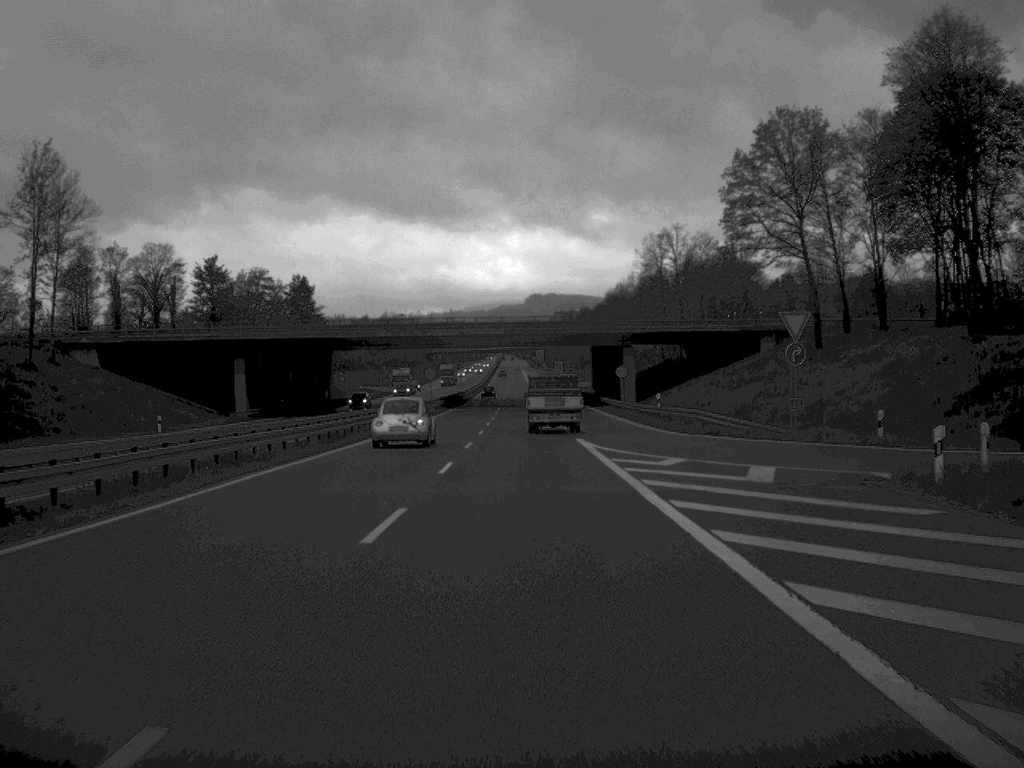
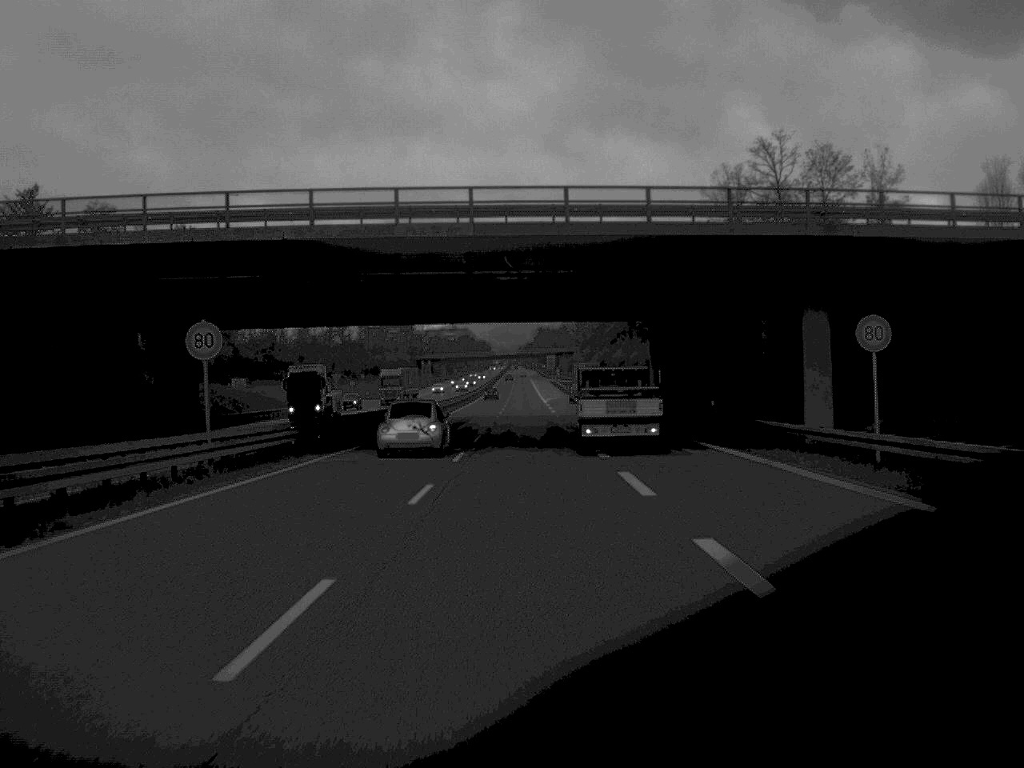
(-0.2, +65.3) m; 0°
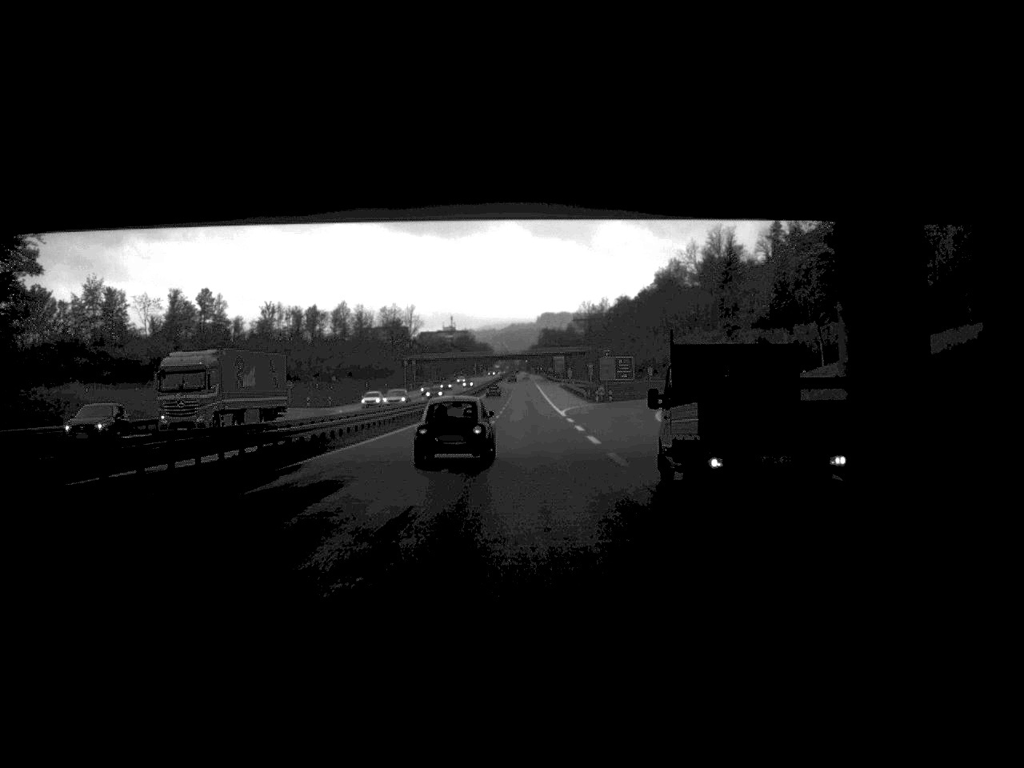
(-0.1, +51.5) m; 0°
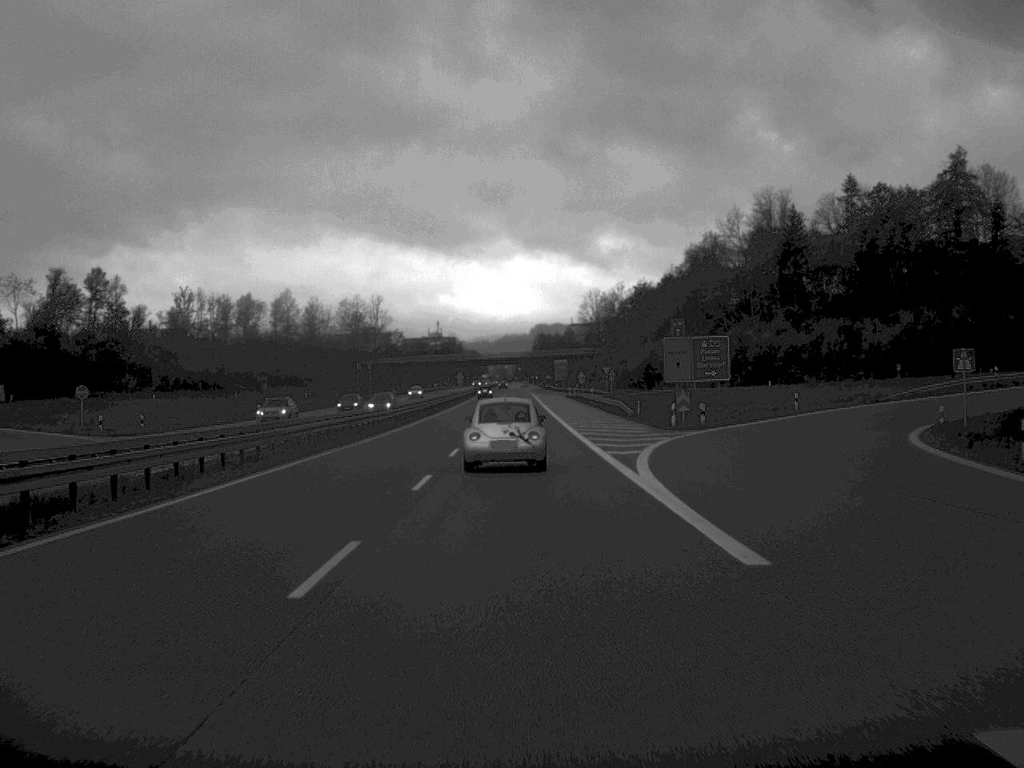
(0.0, +62.1) m; 0°
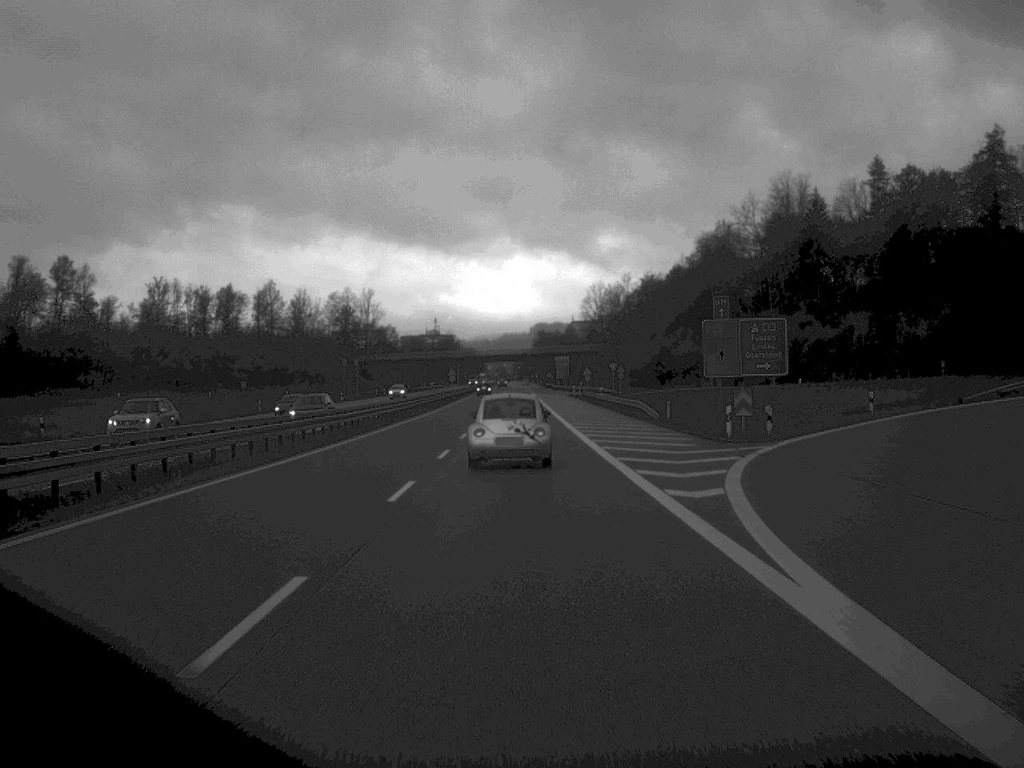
(0.0, +14.4) m; 0°
